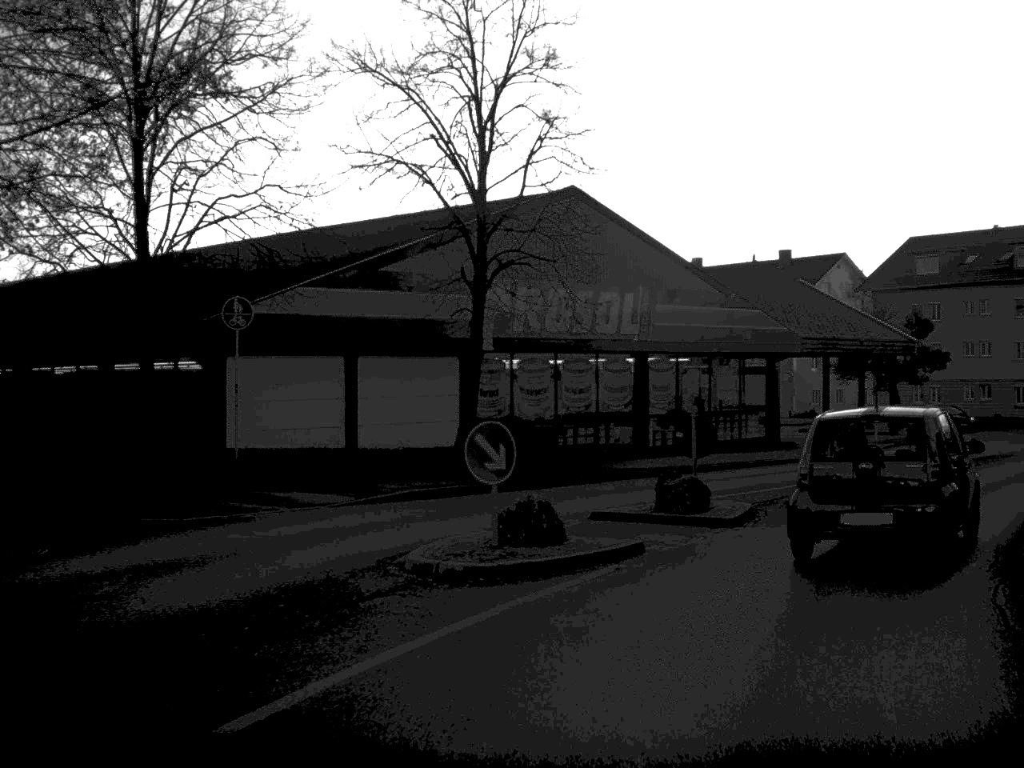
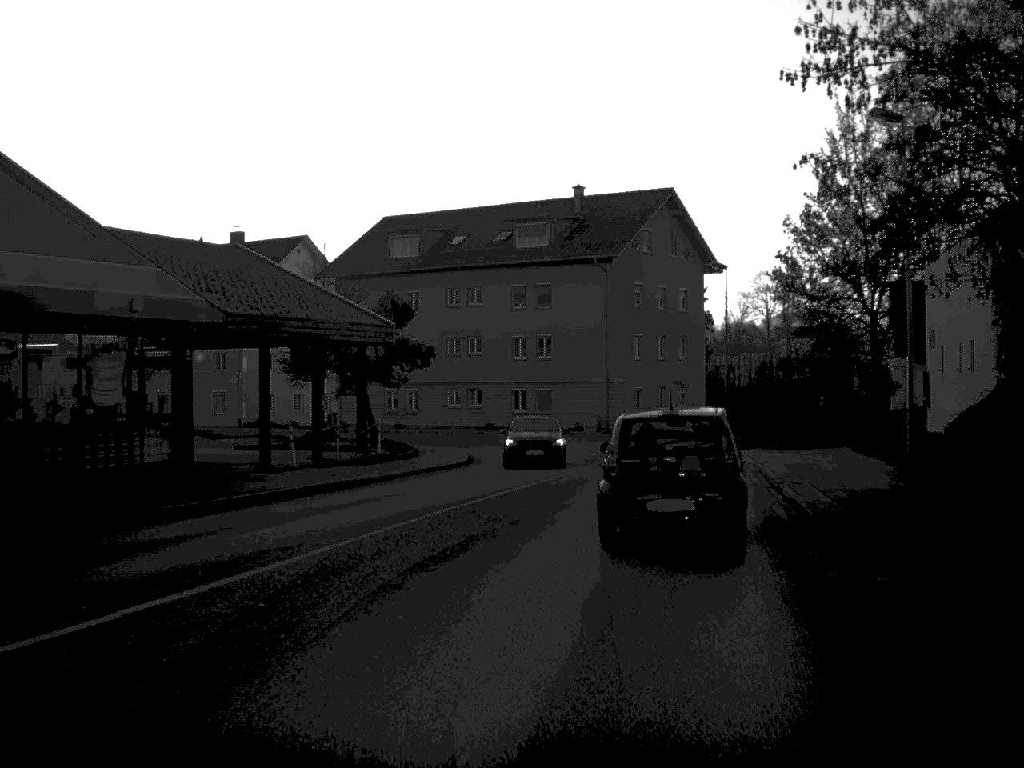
(+3.2, +13.6) m; +23°
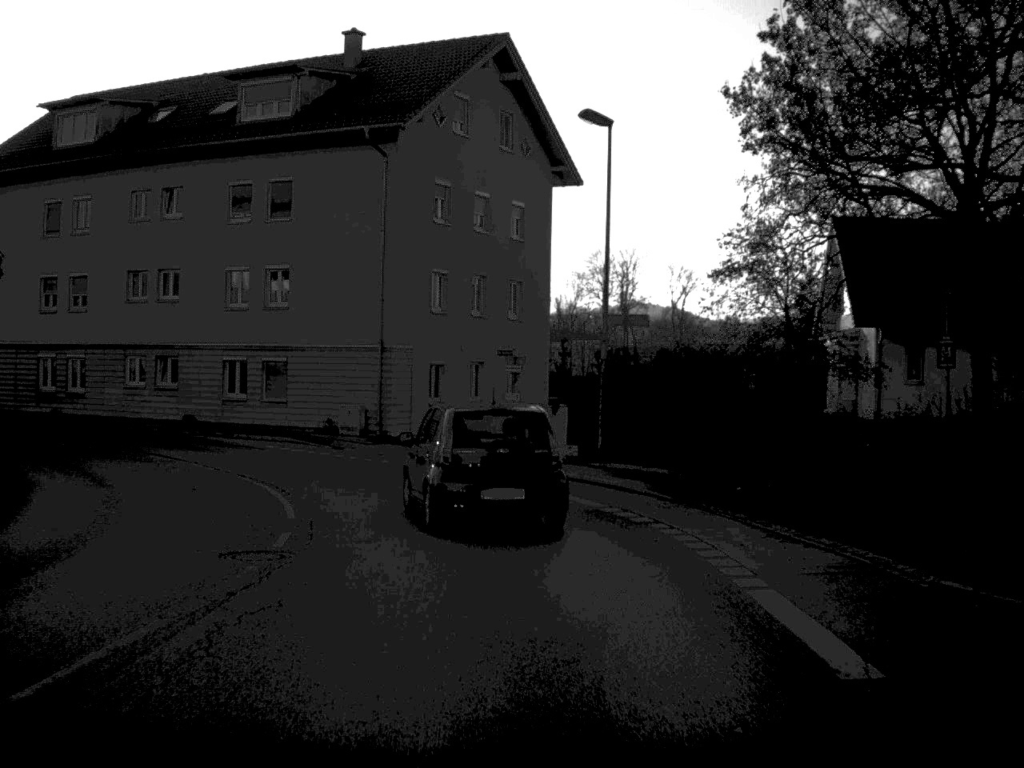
(+2.8, +27.1) m; +7°
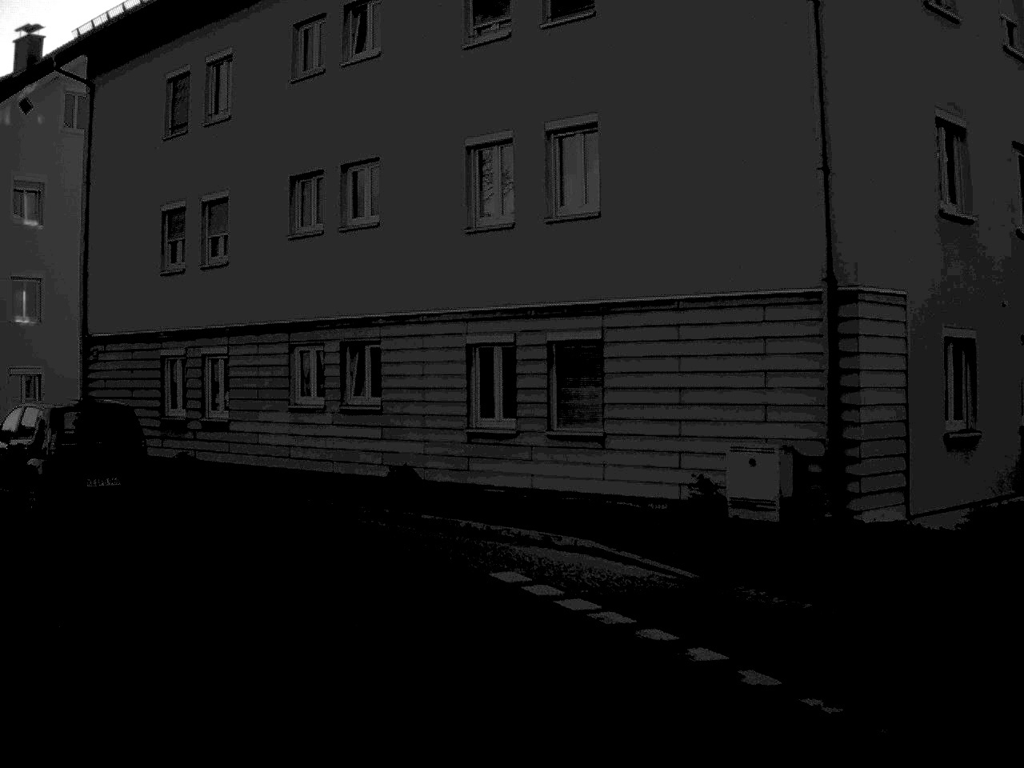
(-2.4, +21.9) m; -19°
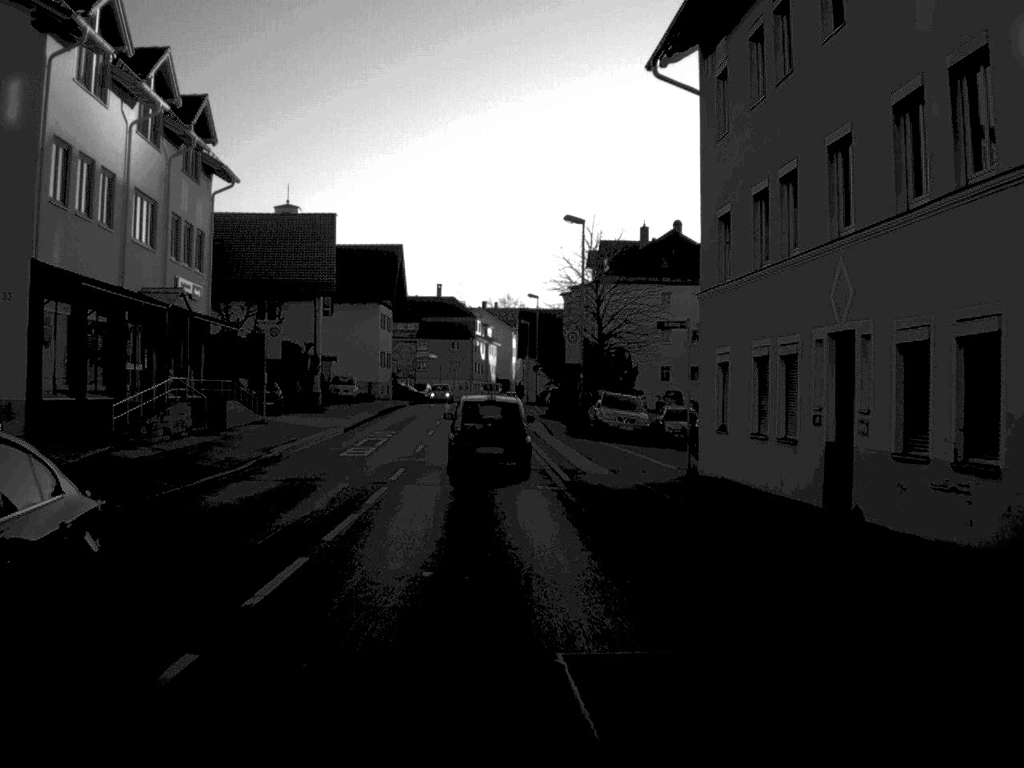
(-12.1, +23.8) m; -49°
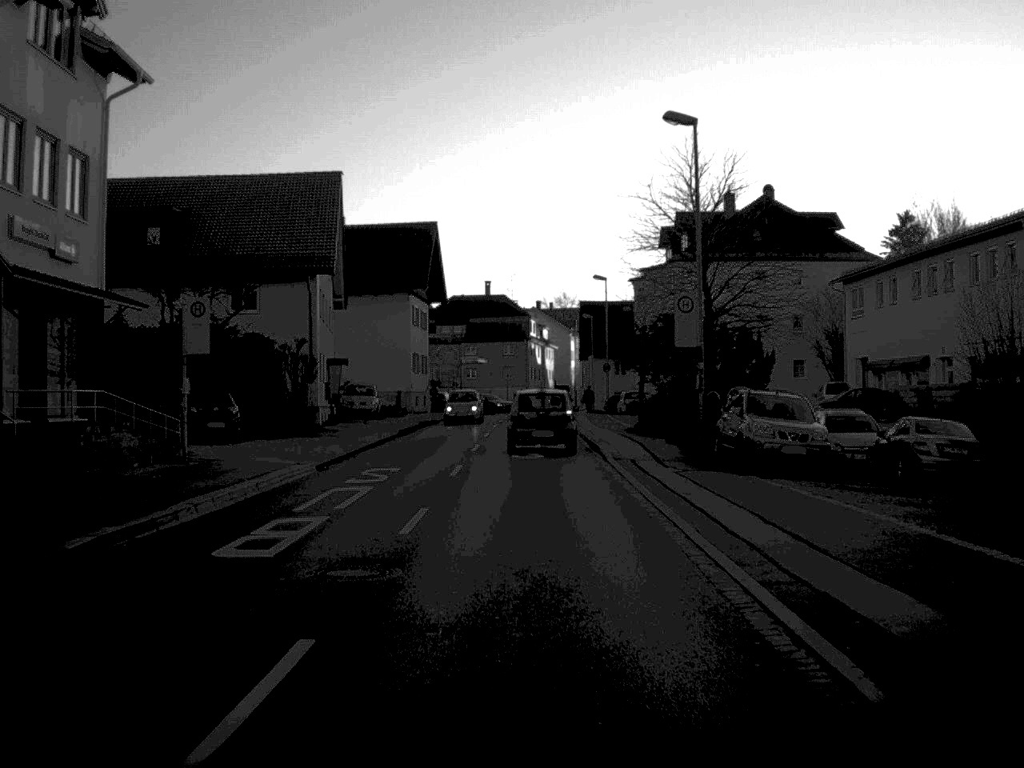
(-0.6, +17.7) m; -2°
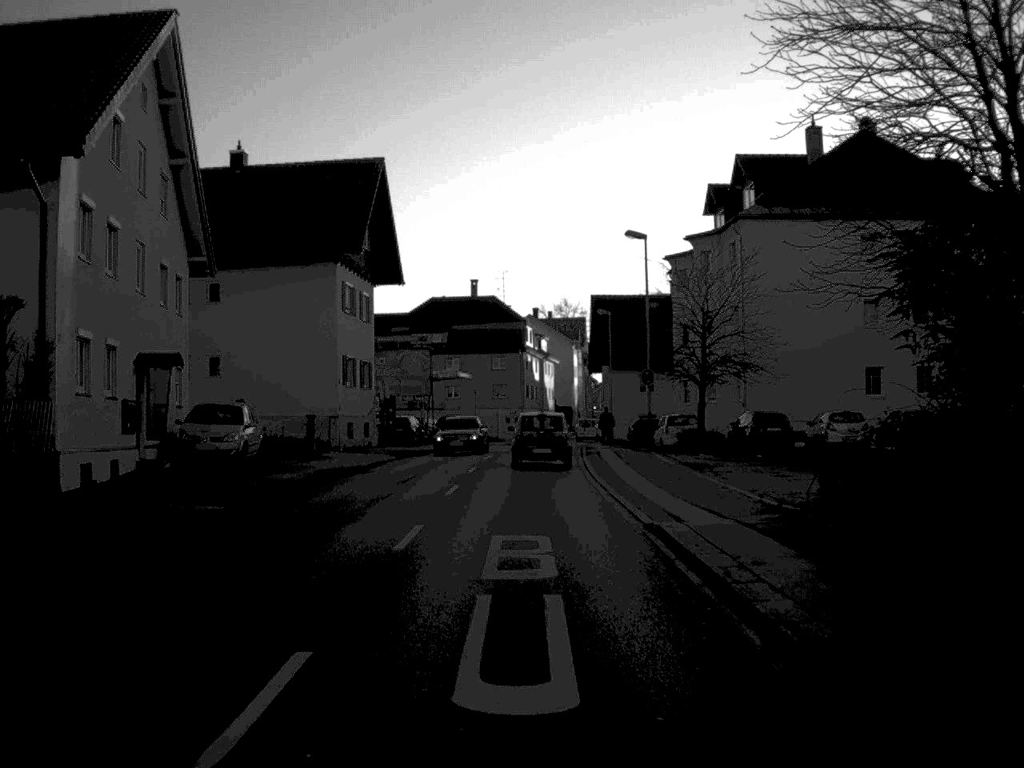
(0.0, +26.7) m; 0°
